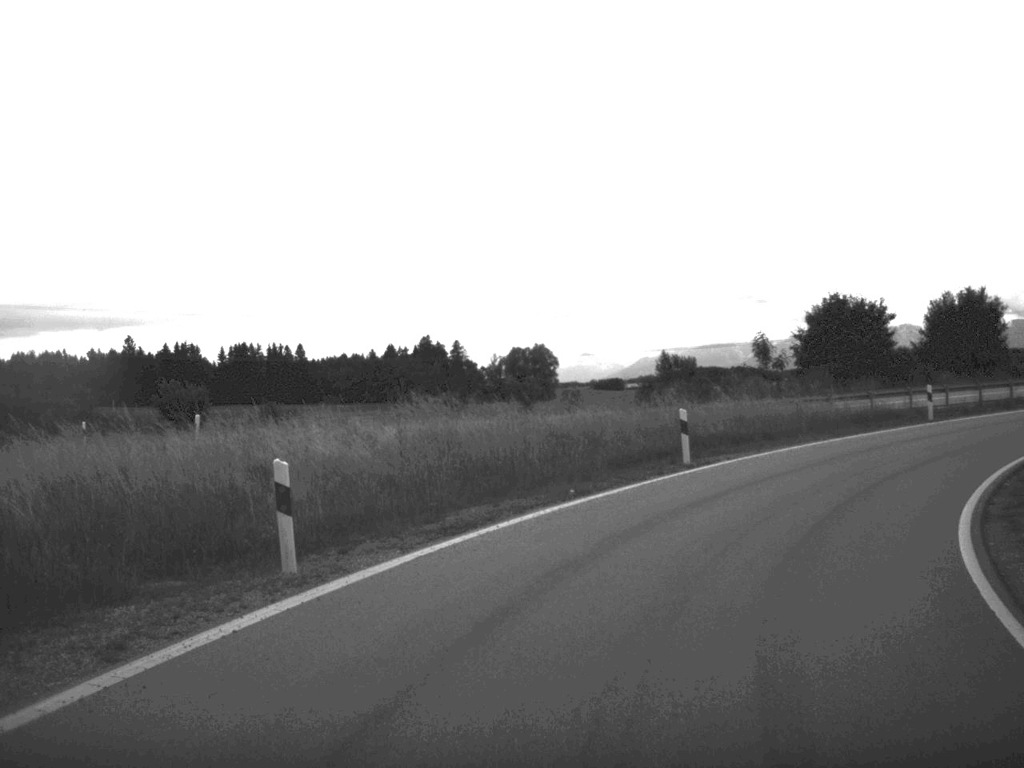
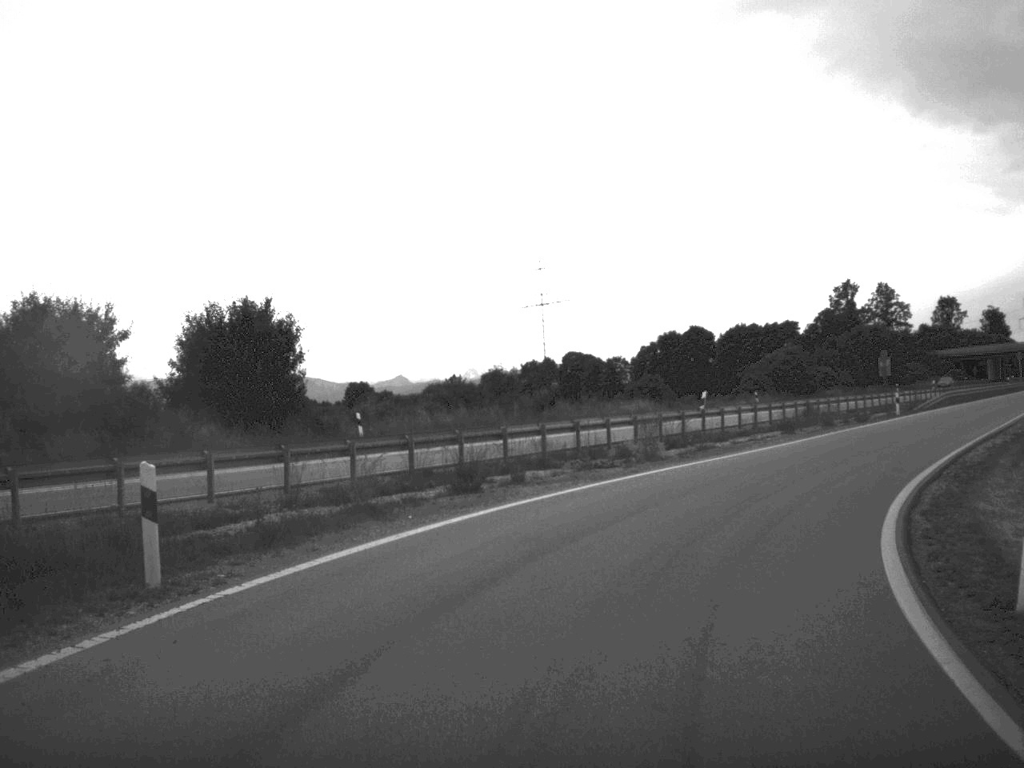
(+7.6, +25.1) m; +33°
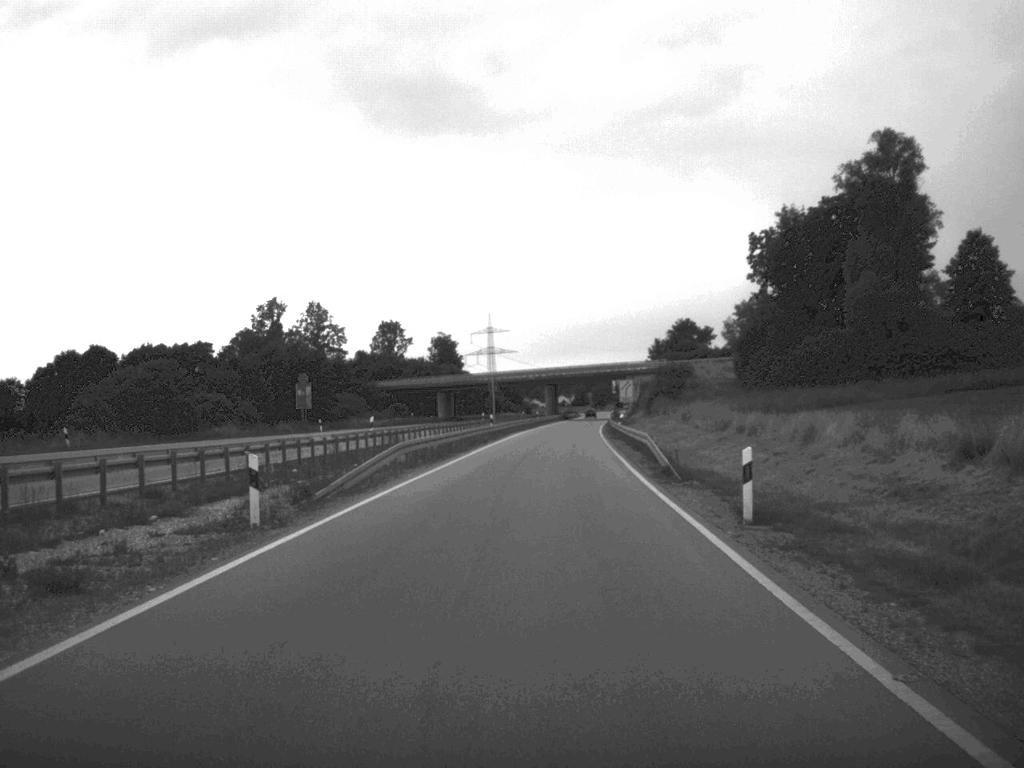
(+11.3, +36.7) m; +25°
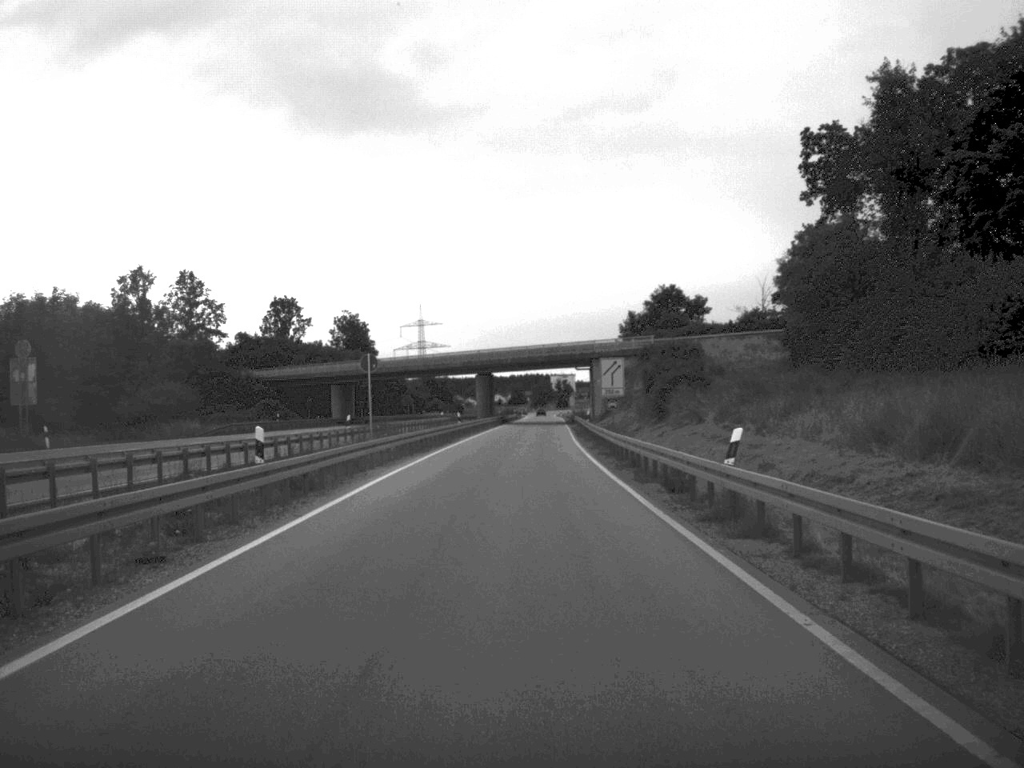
(+1.0, +48.7) m; +3°
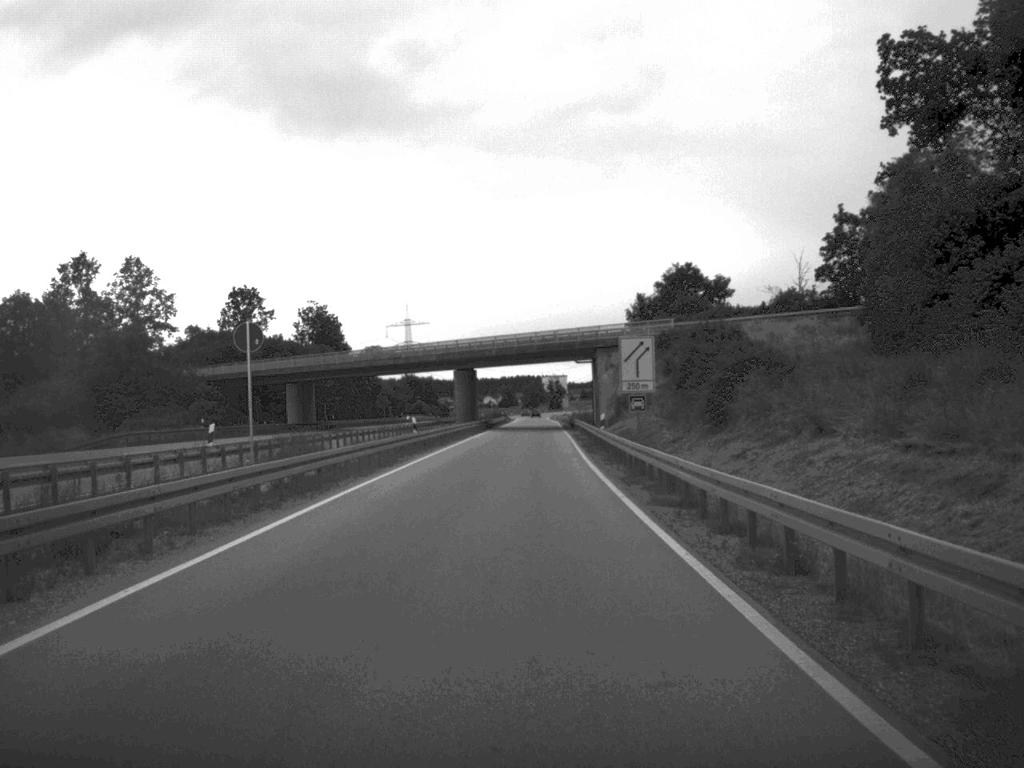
(+0.1, +21.0) m; 0°
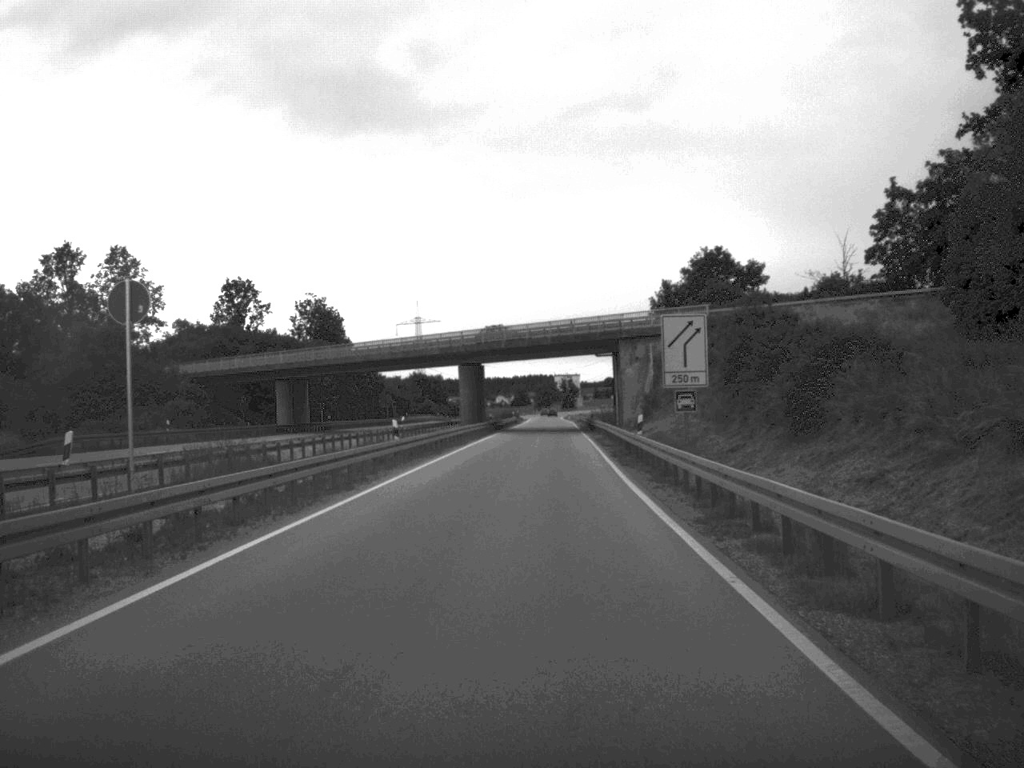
(-0.1, +10.6) m; -1°
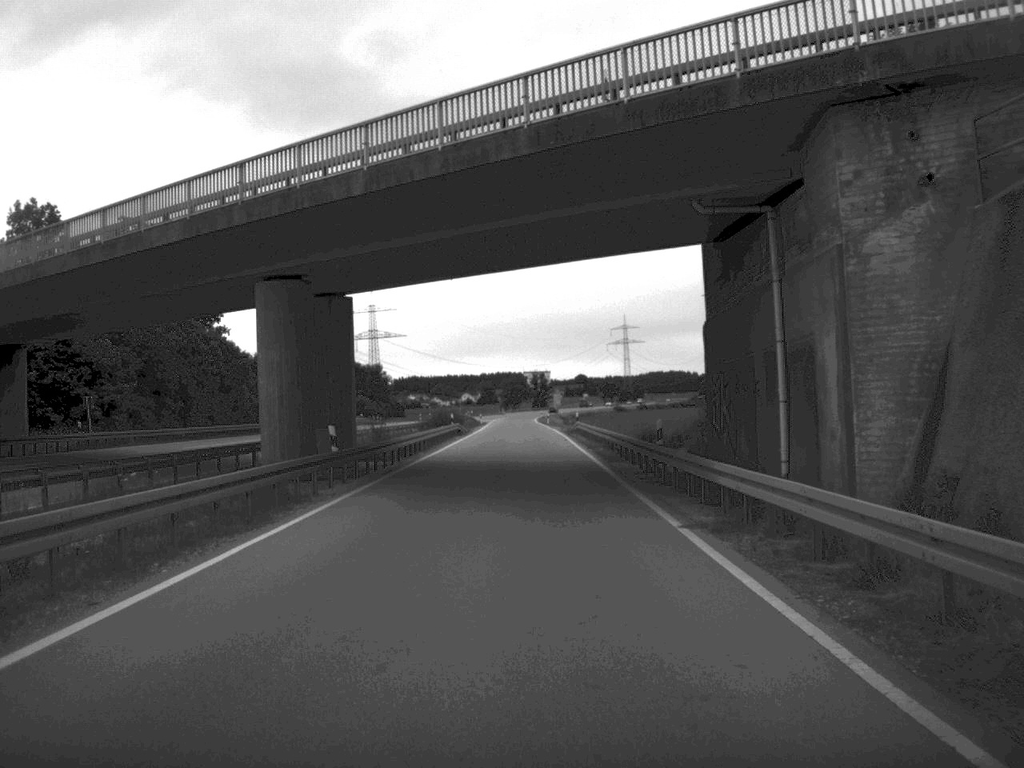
(+0.9, +60.1) m; +1°
